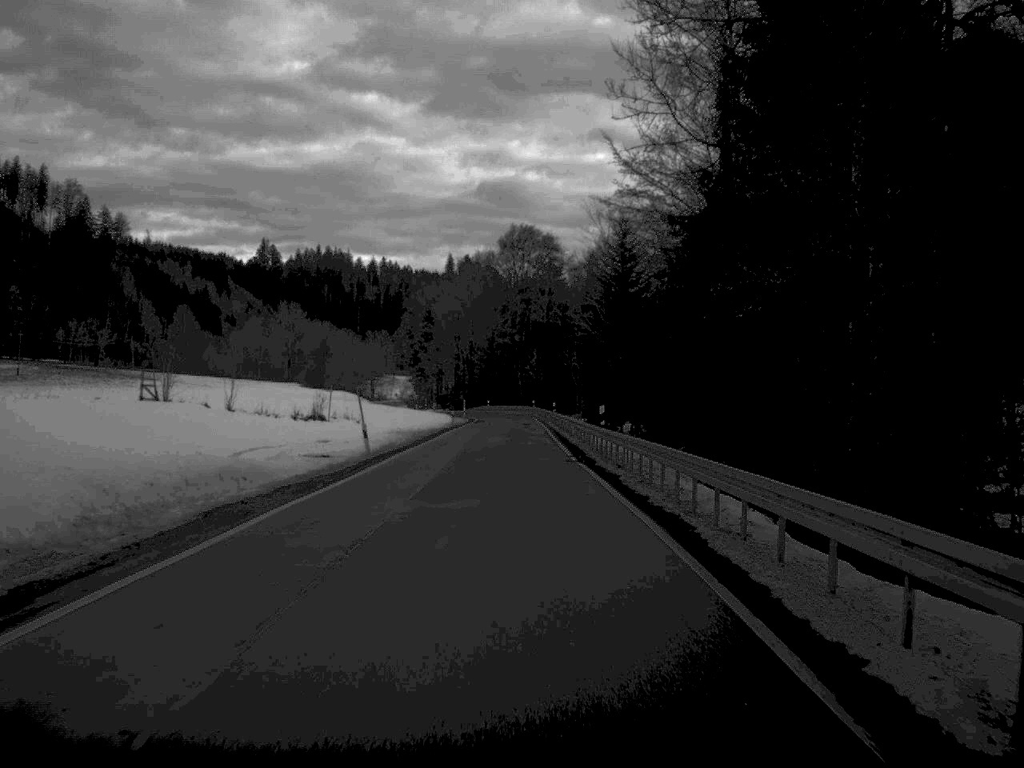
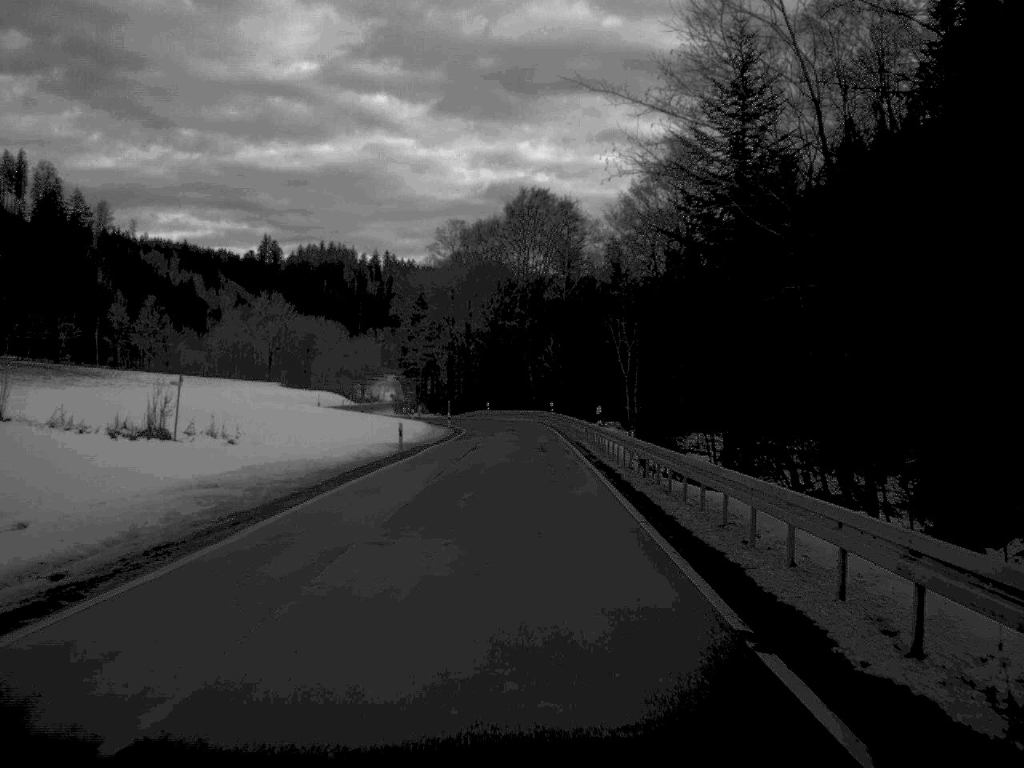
(-0.2, +39.9) m; -1°
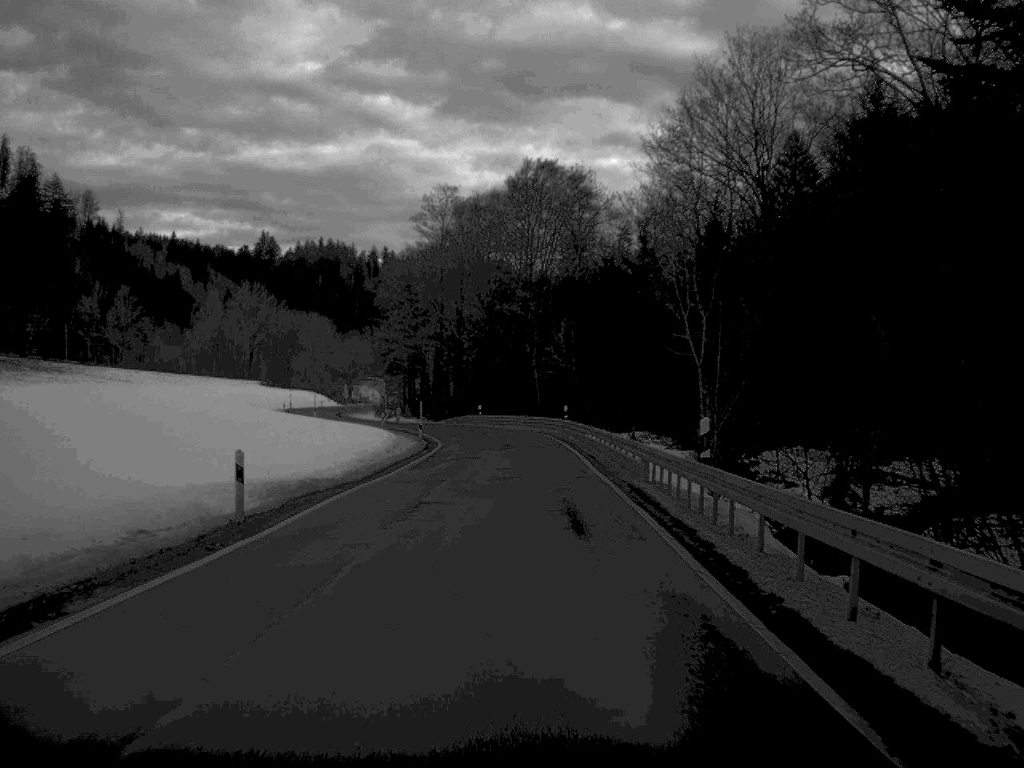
(0.0, +24.1) m; 0°
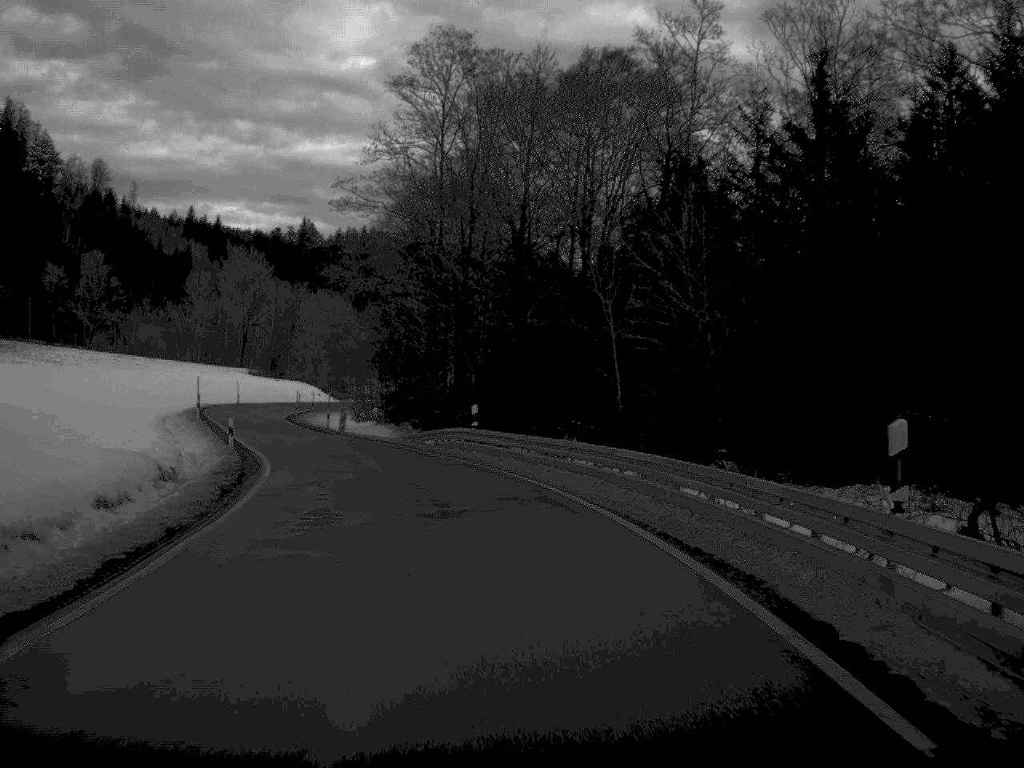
(-0.3, +50.7) m; -3°
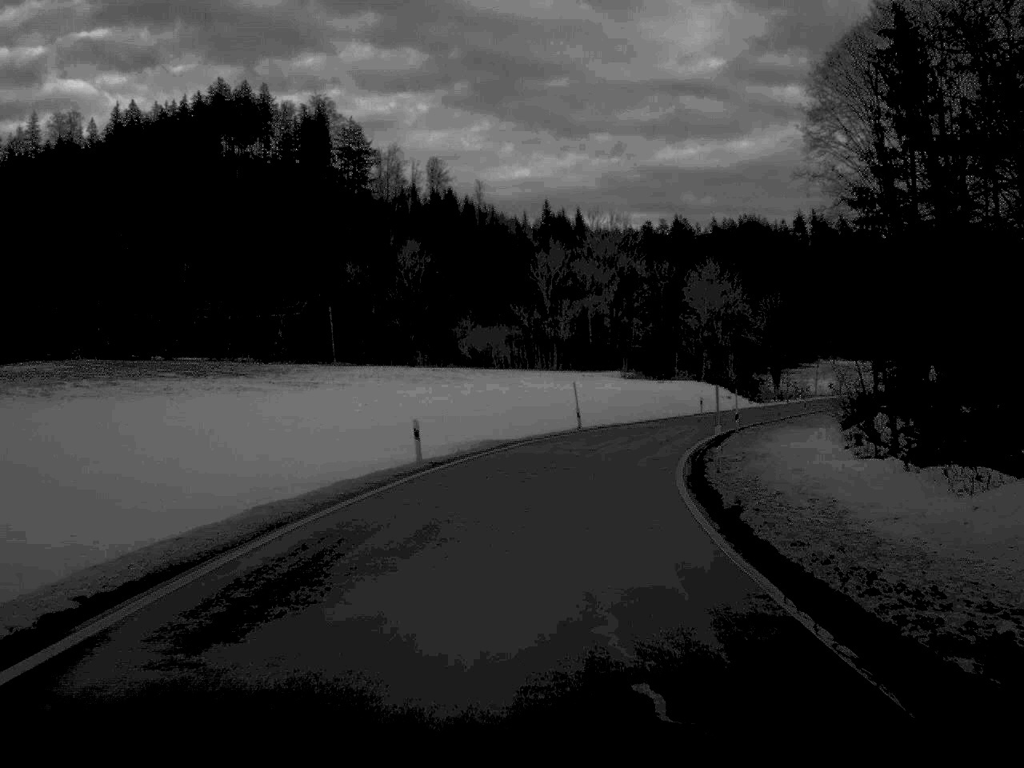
(-10.9, +57.7) m; -17°
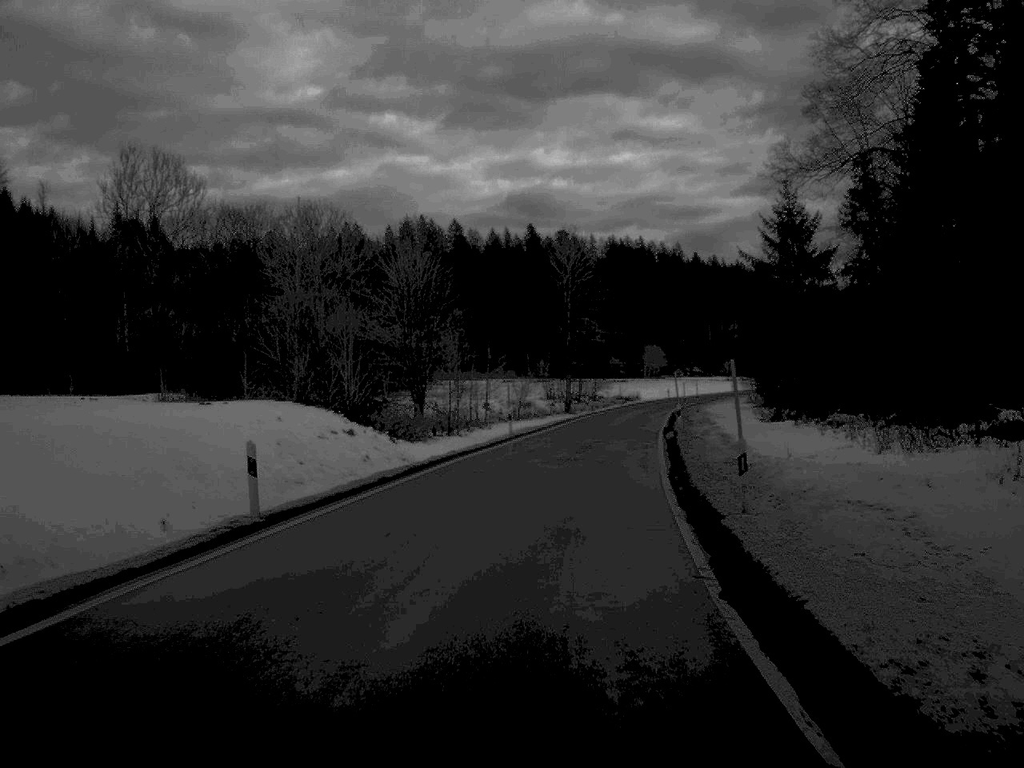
(+8.8, +60.7) m; +18°
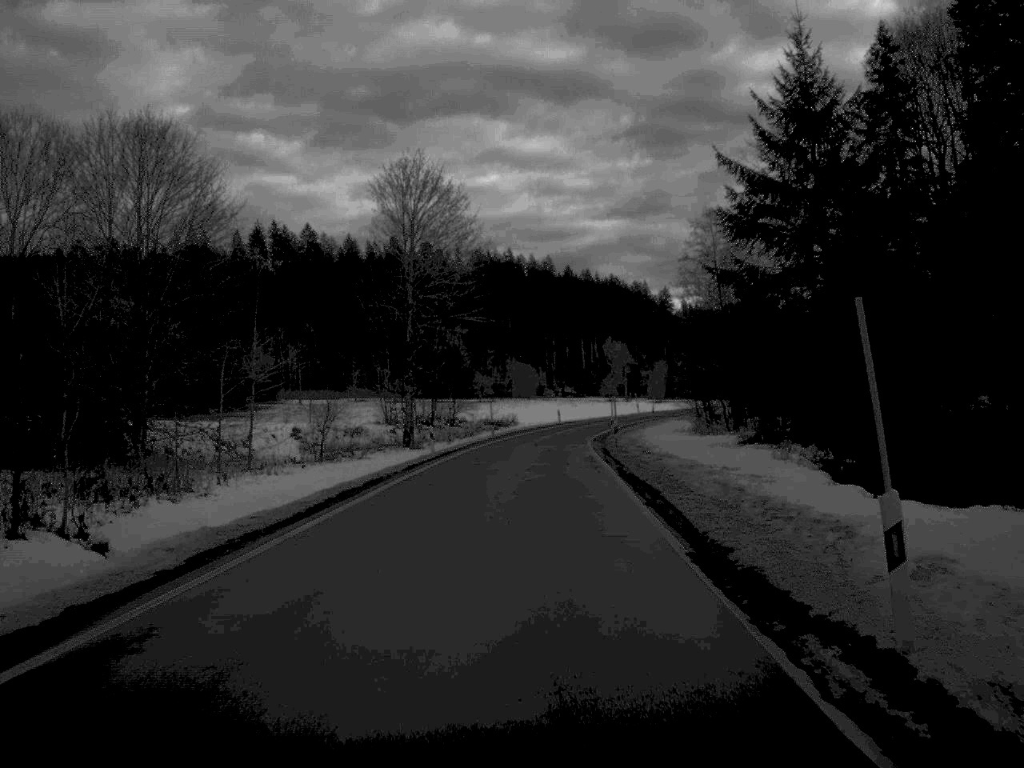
(+2.4, +39.9) m; +6°
